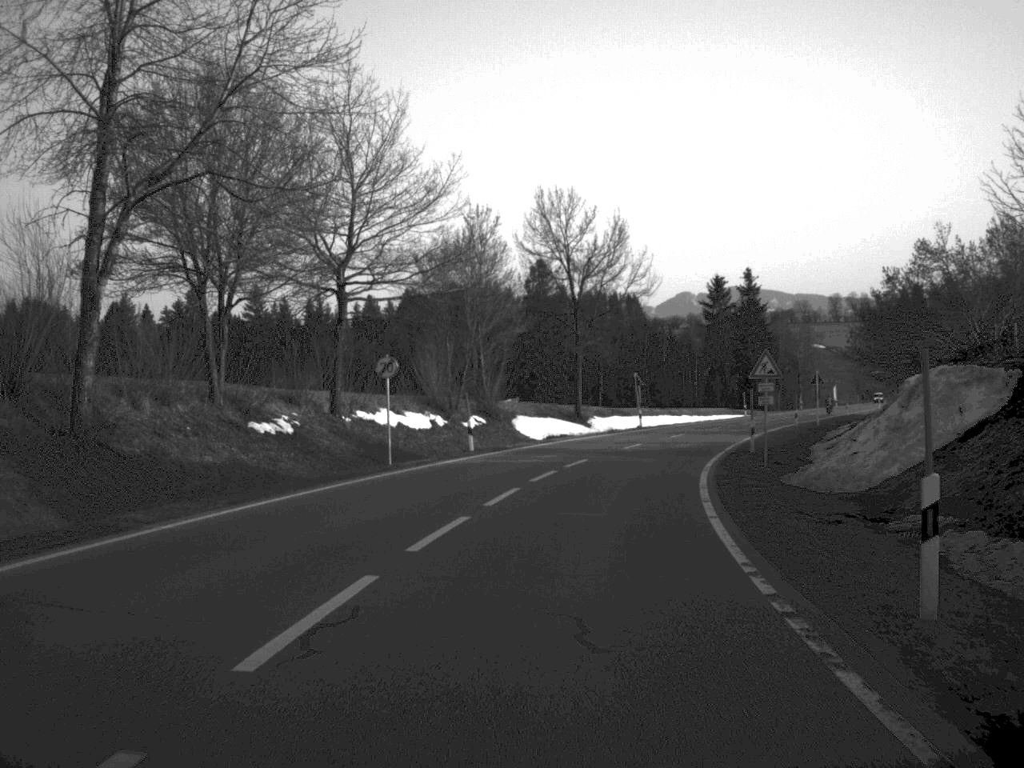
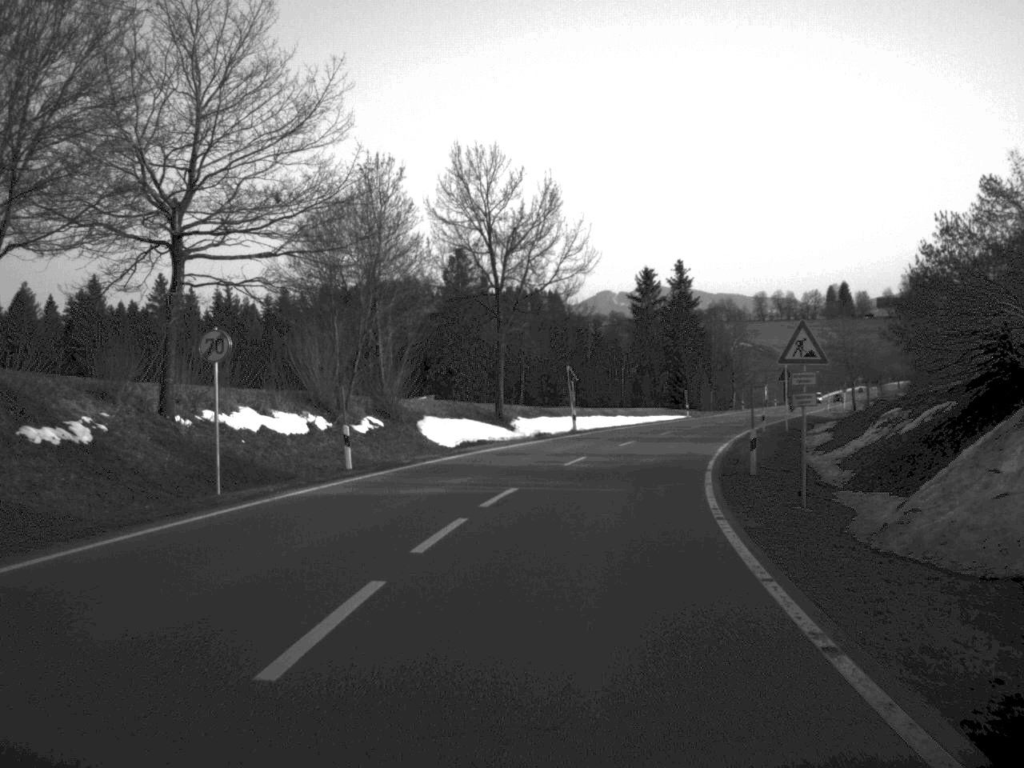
(+0.4, +12.1) m; +4°
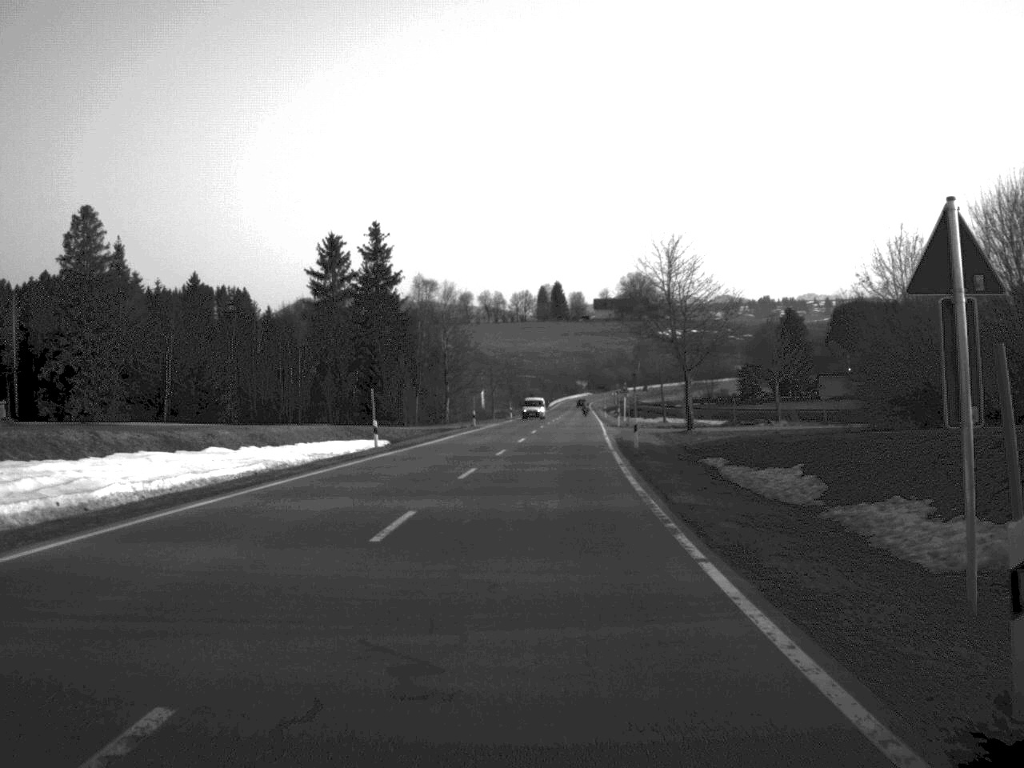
(+6.7, +51.7) m; +13°
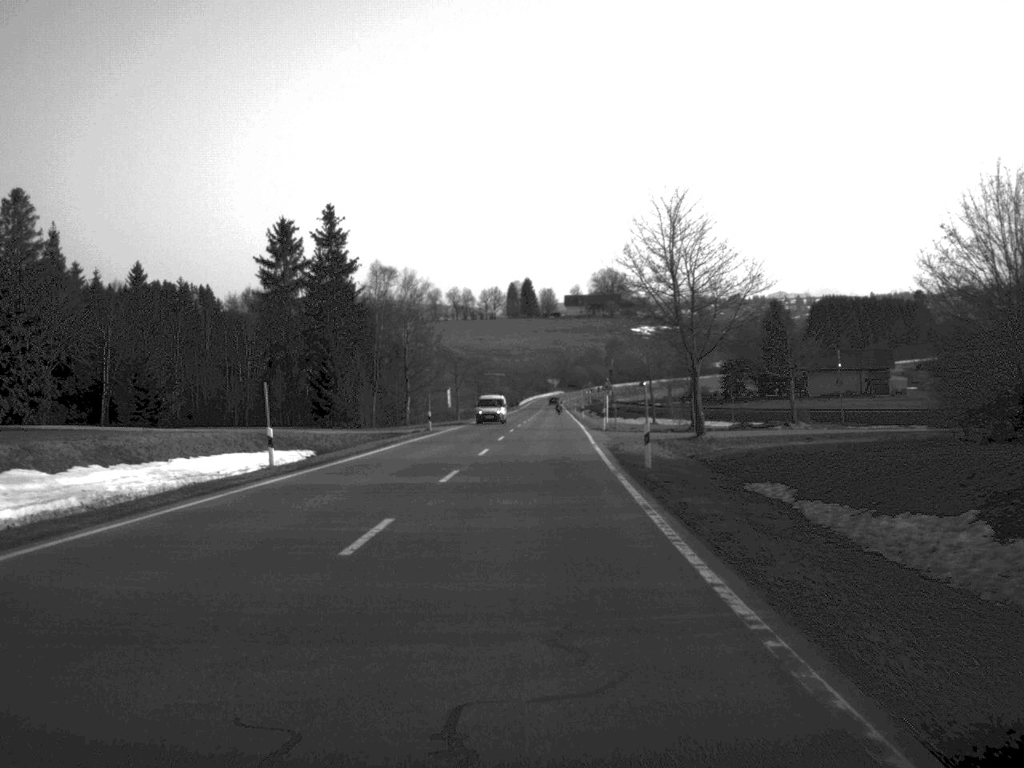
(+0.2, +13.2) m; +1°
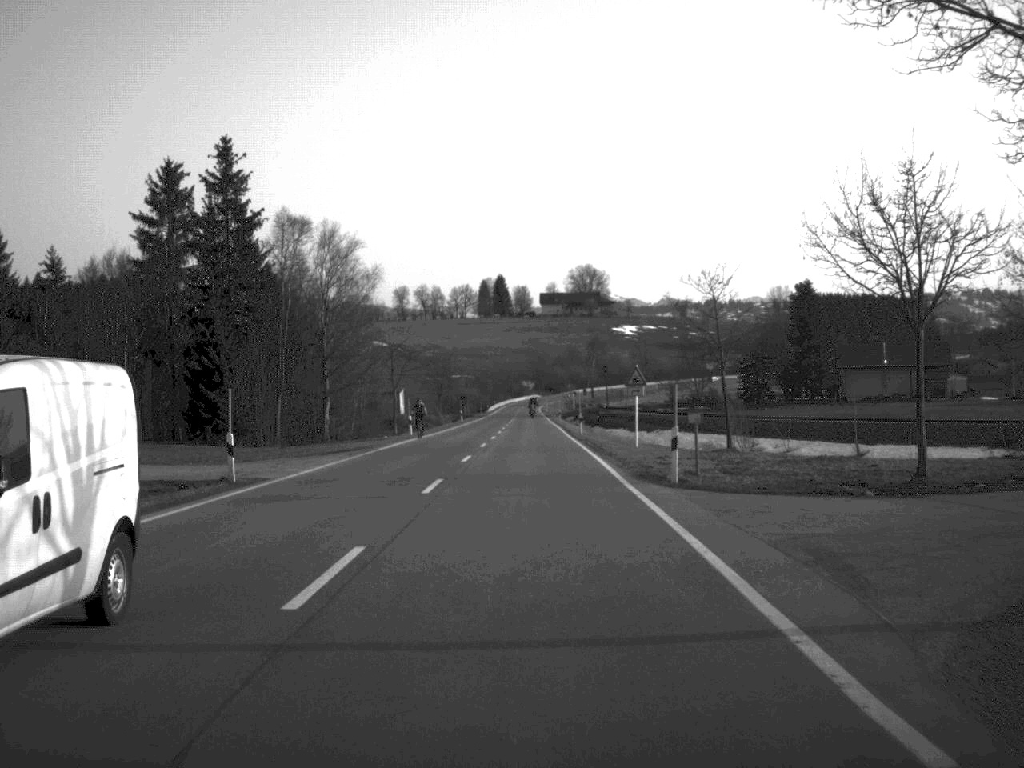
(+0.5, +39.1) m; +1°
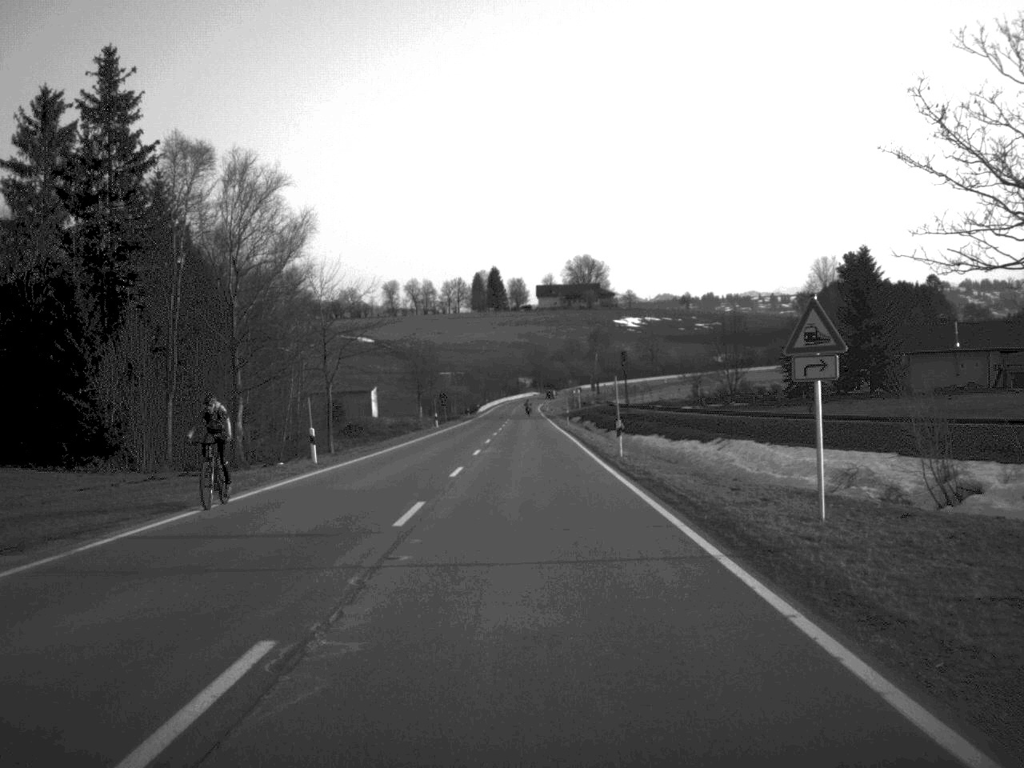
(0.0, +28.8) m; 0°
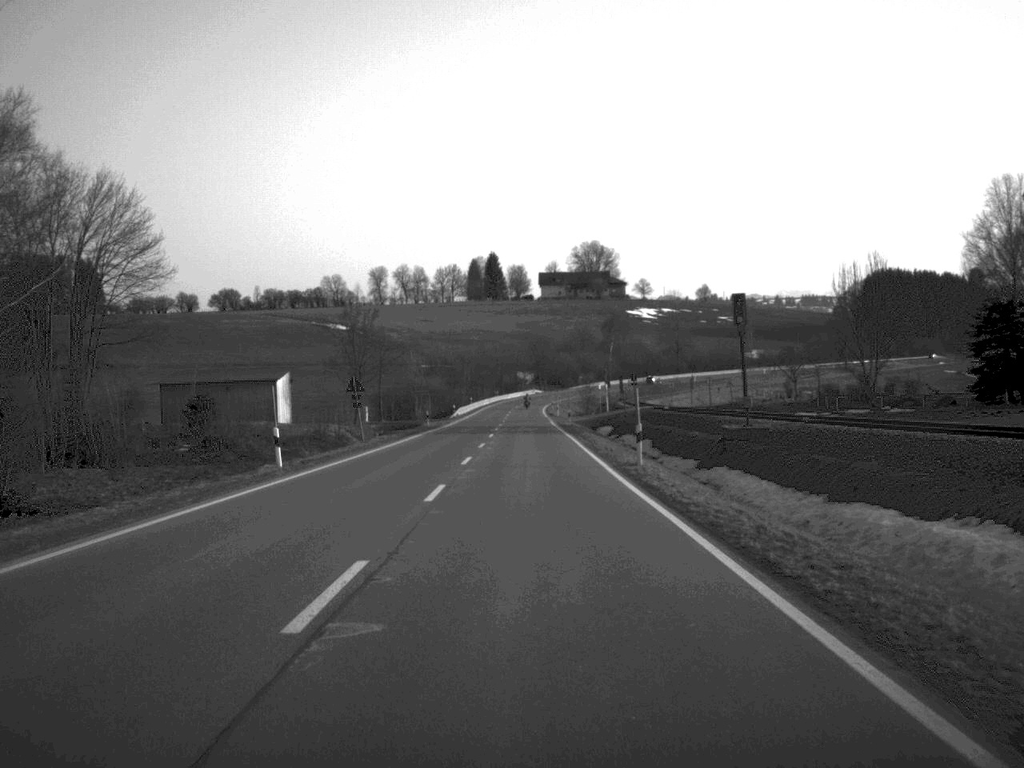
(0.0, +55.0) m; 0°
